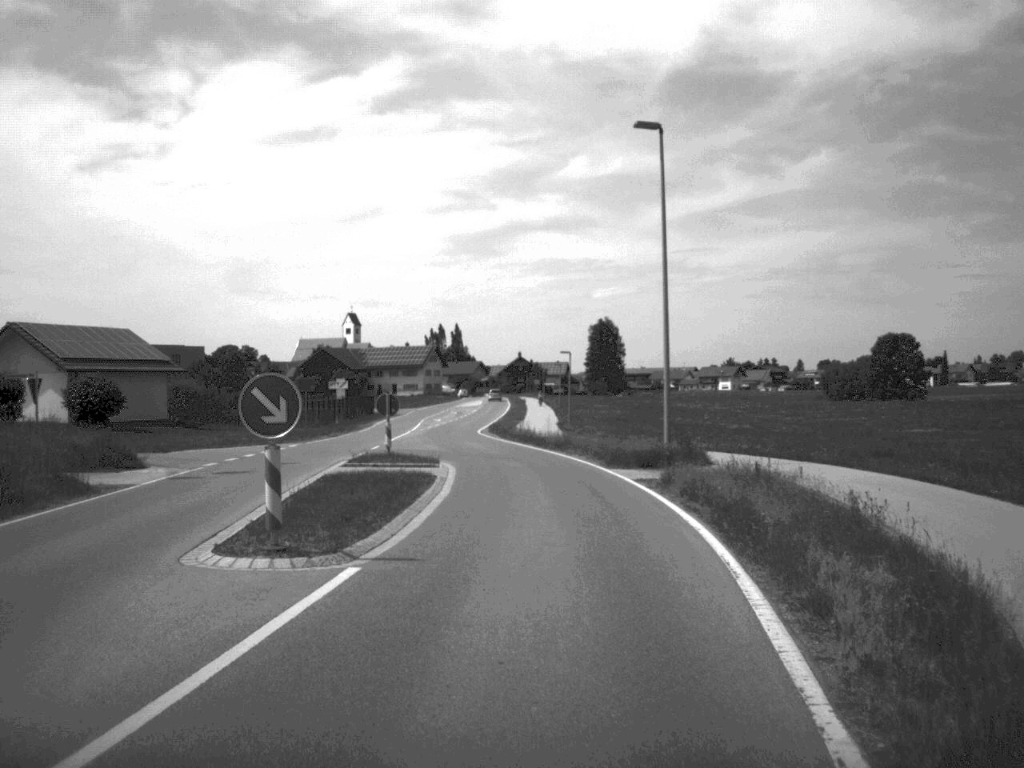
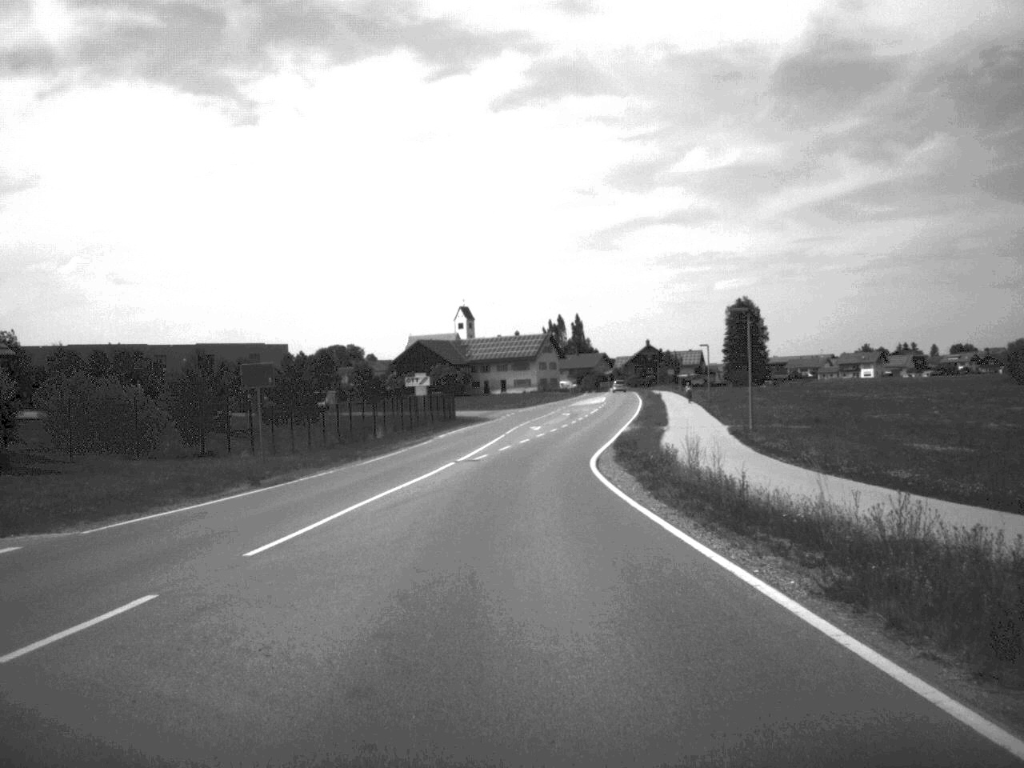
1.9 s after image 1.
(-1.1, +34.0) m; -6°
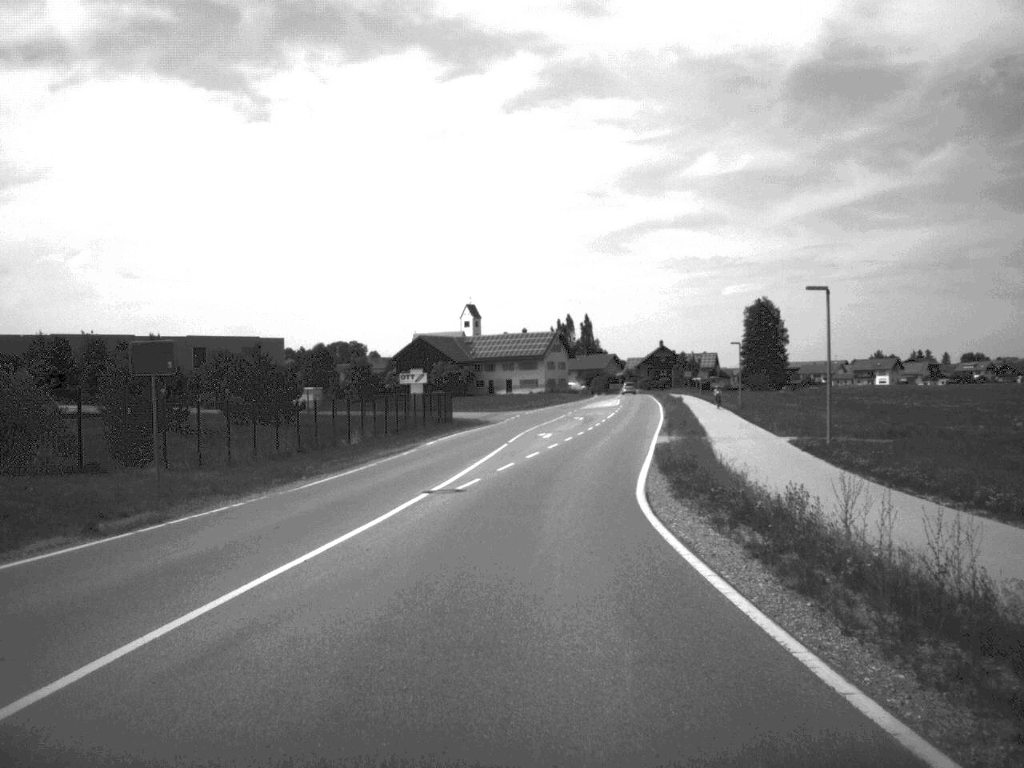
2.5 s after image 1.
(-0.1, +11.3) m; 0°
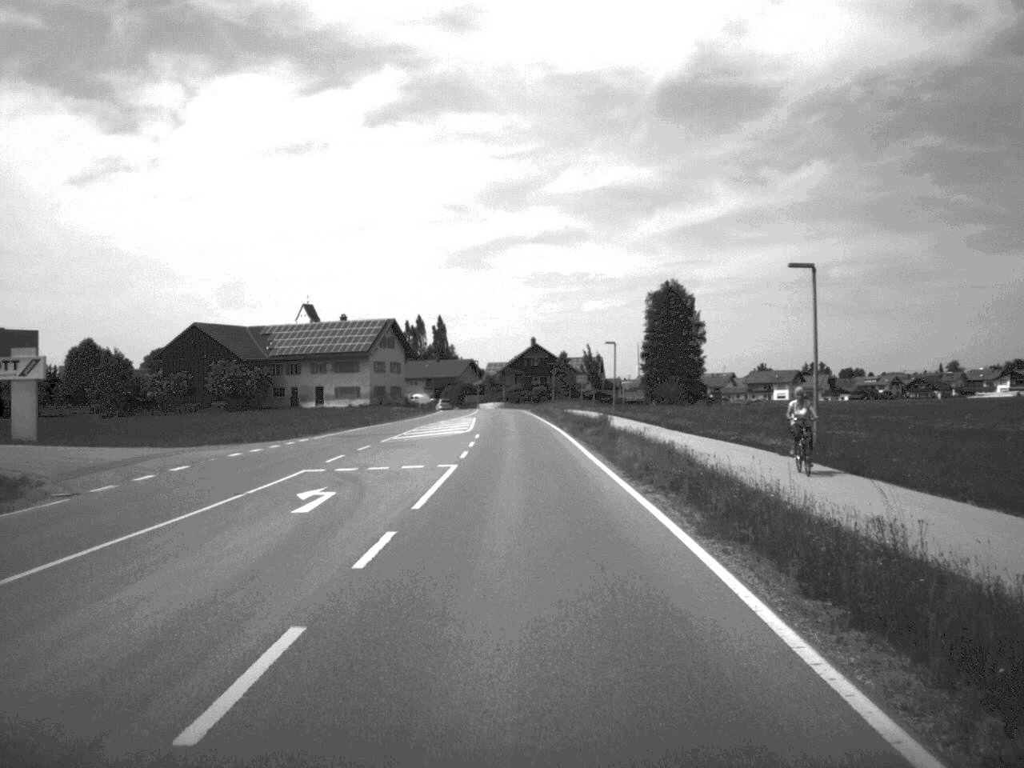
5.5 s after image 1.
(+4.2, +57.1) m; +6°
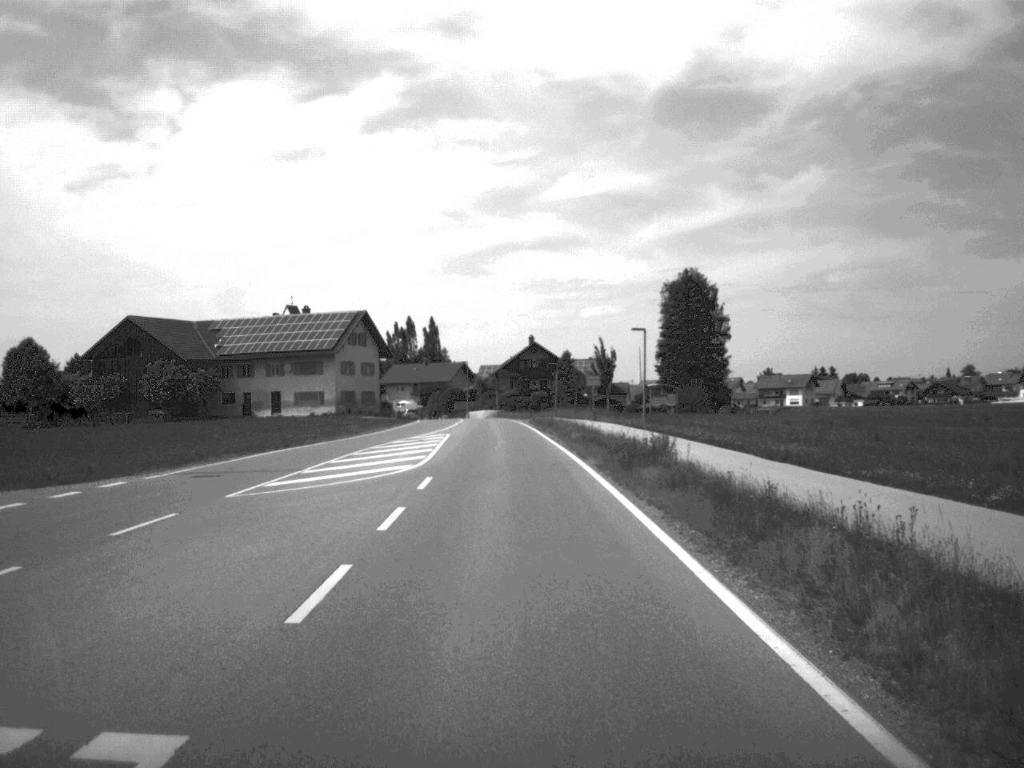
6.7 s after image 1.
(0.0, +22.1) m; 0°
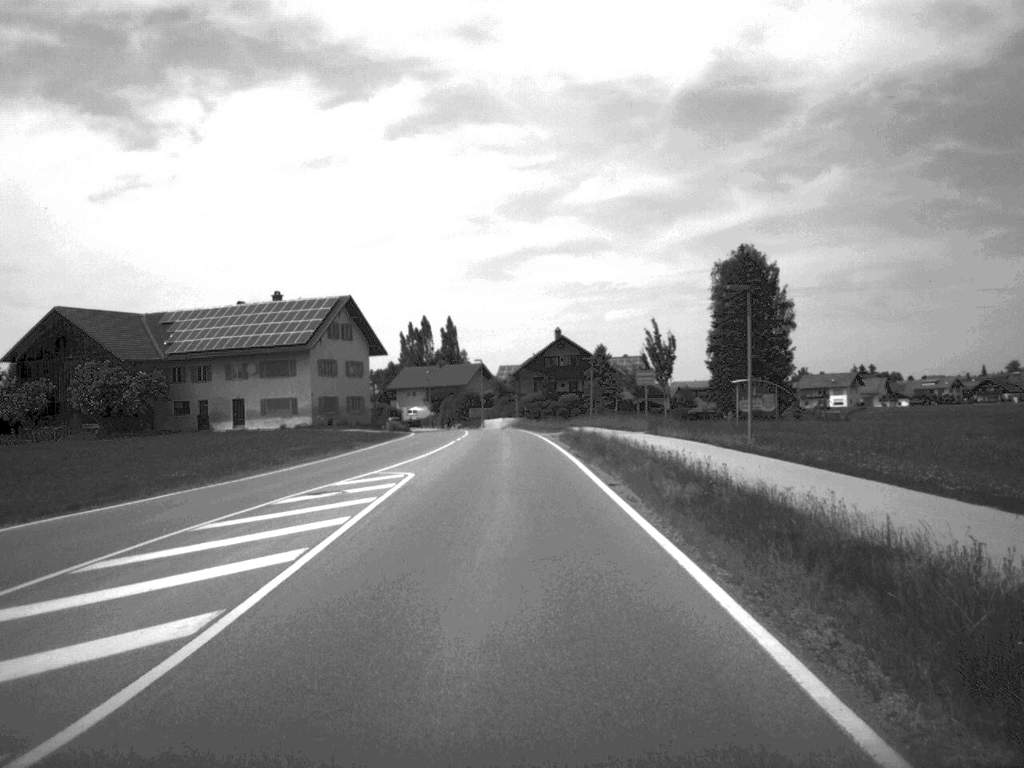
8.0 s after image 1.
(-0.1, +23.3) m; -1°
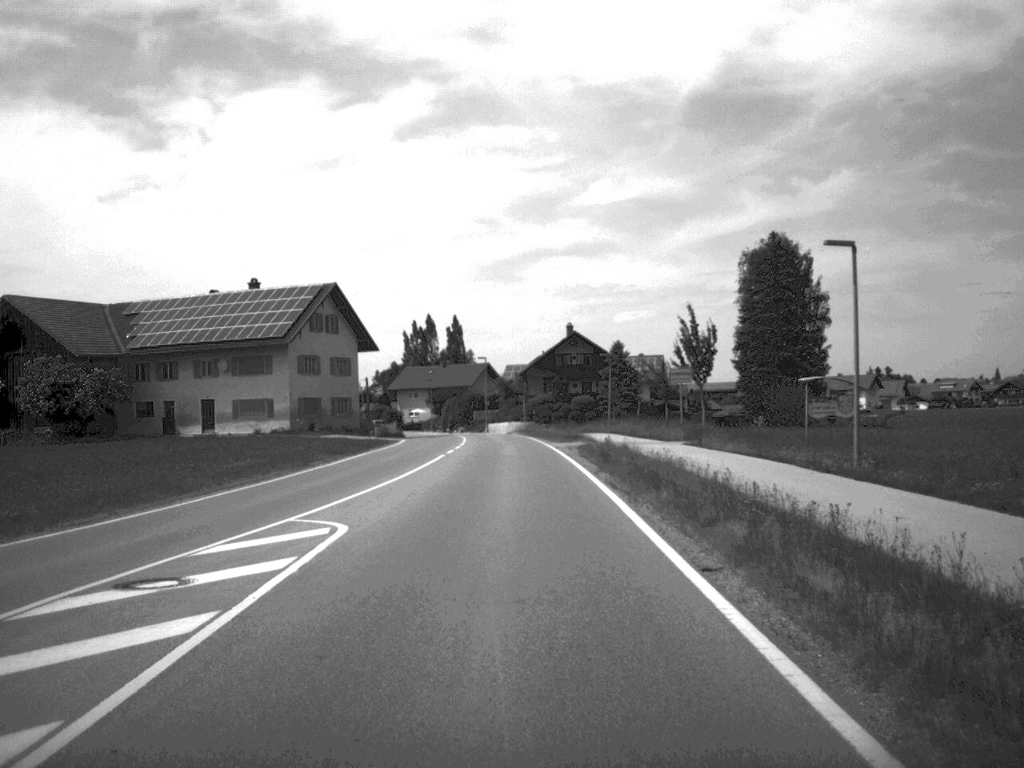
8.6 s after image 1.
(0.0, +10.9) m; 0°
